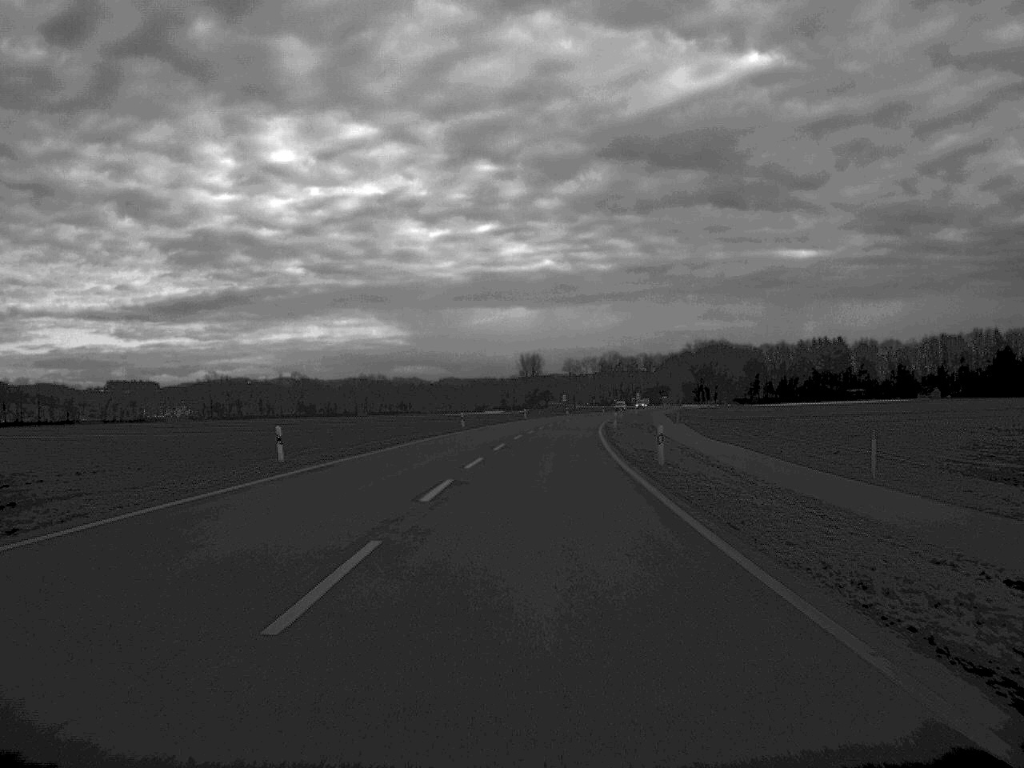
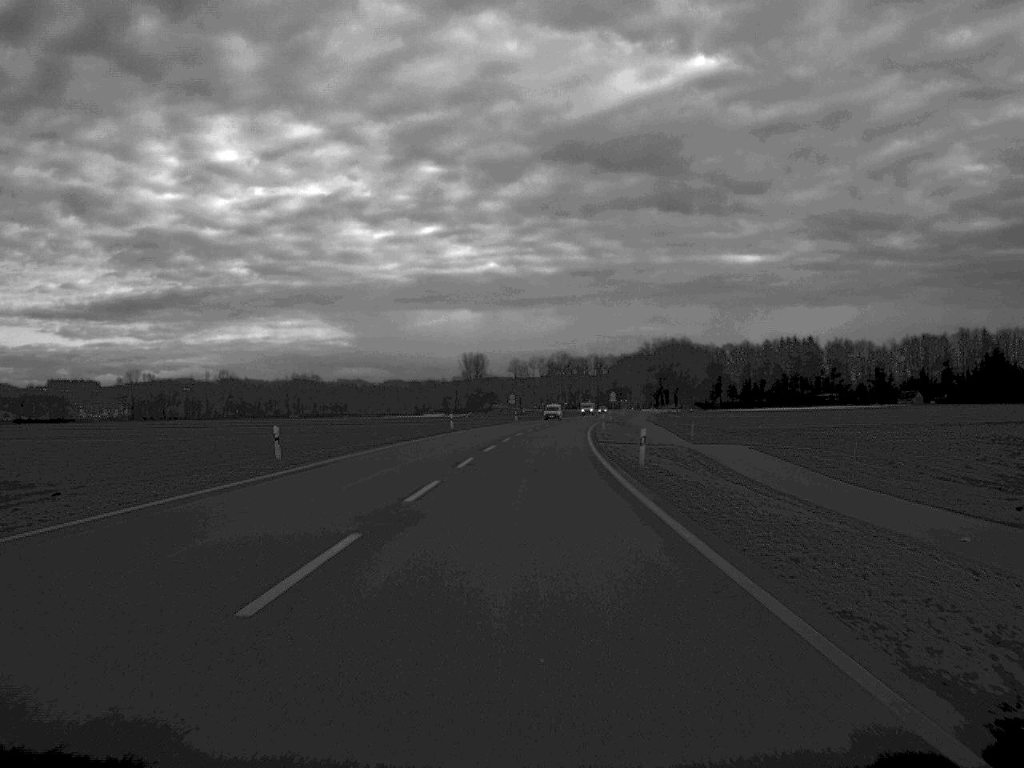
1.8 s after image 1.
(+1.1, +48.4) m; +2°
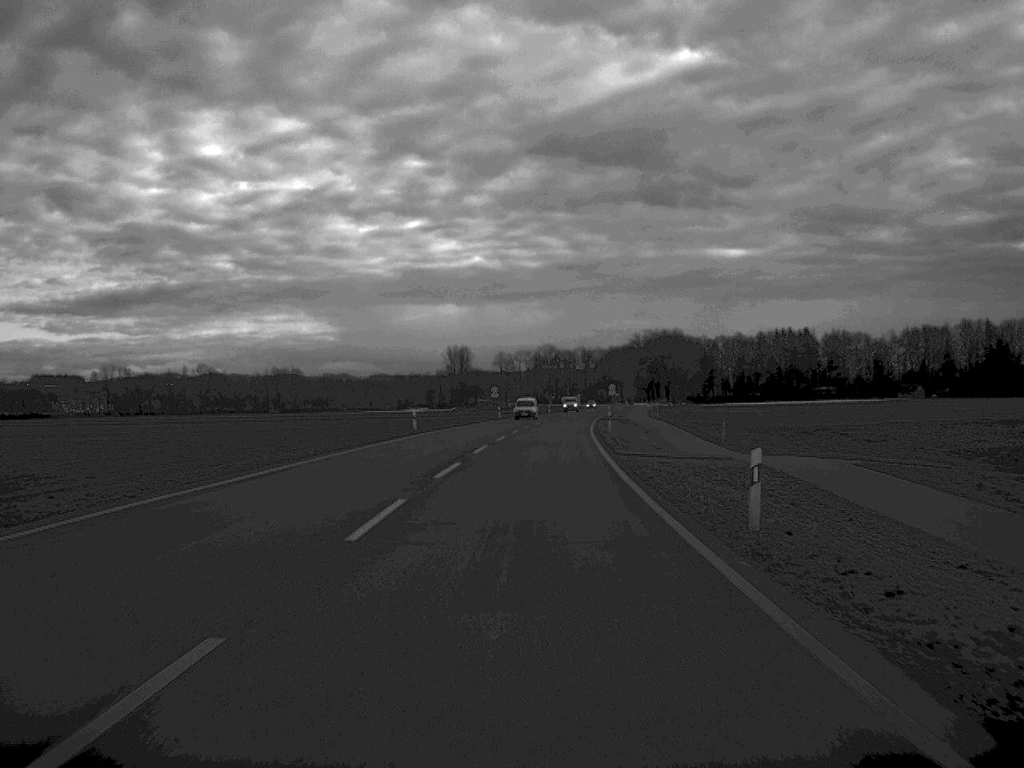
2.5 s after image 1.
(+0.1, +18.6) m; +1°
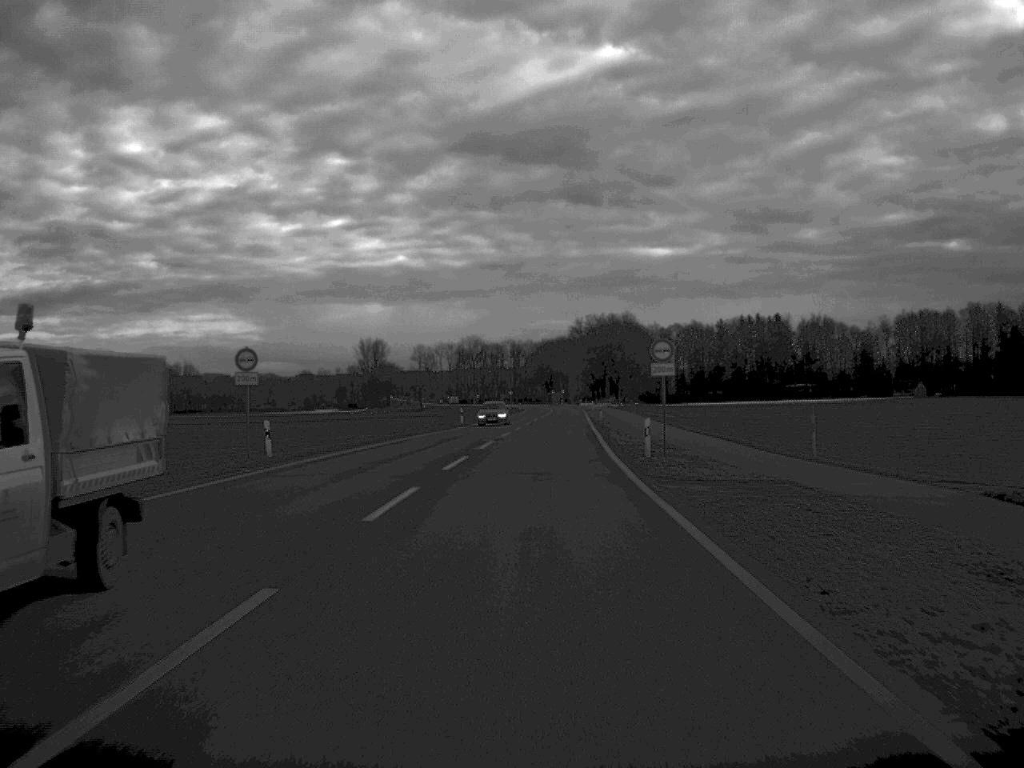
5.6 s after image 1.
(+2.3, +81.8) m; +3°
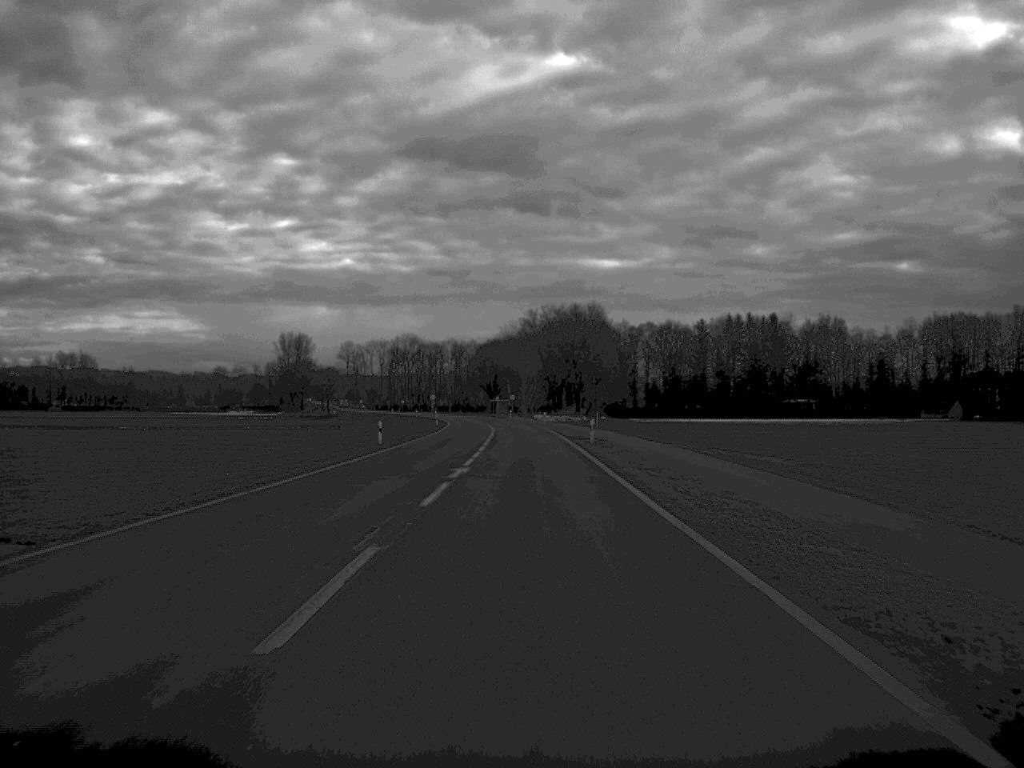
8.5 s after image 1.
(+1.8, +79.5) m; +2°
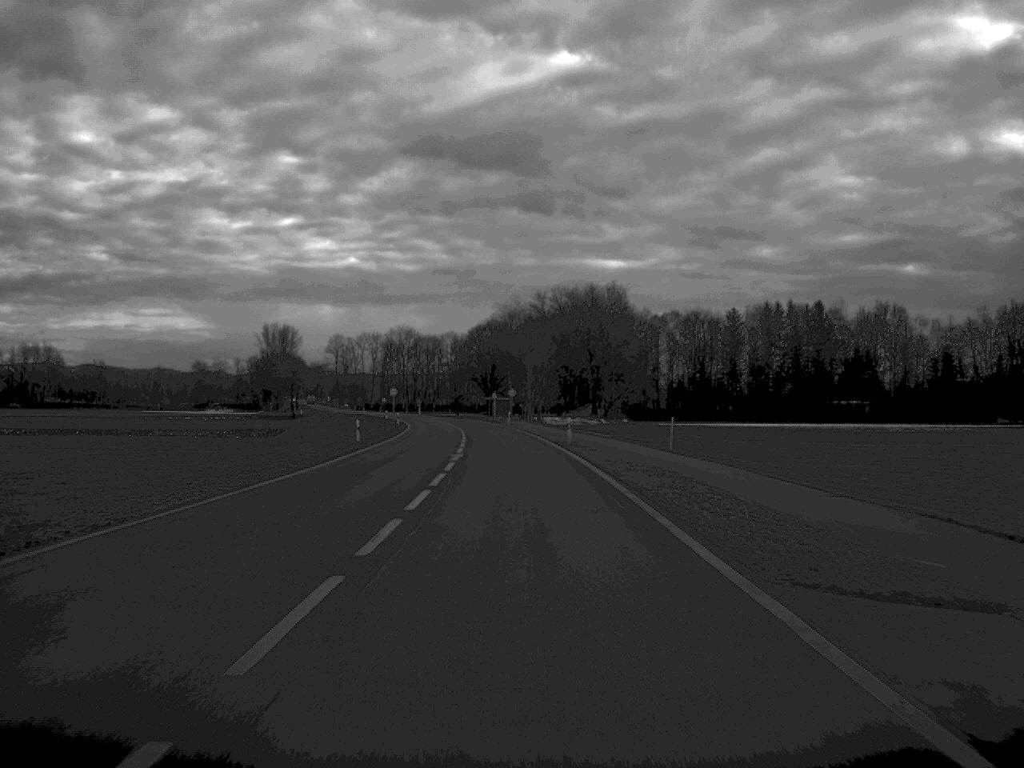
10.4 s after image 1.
(0.0, +50.6) m; 0°
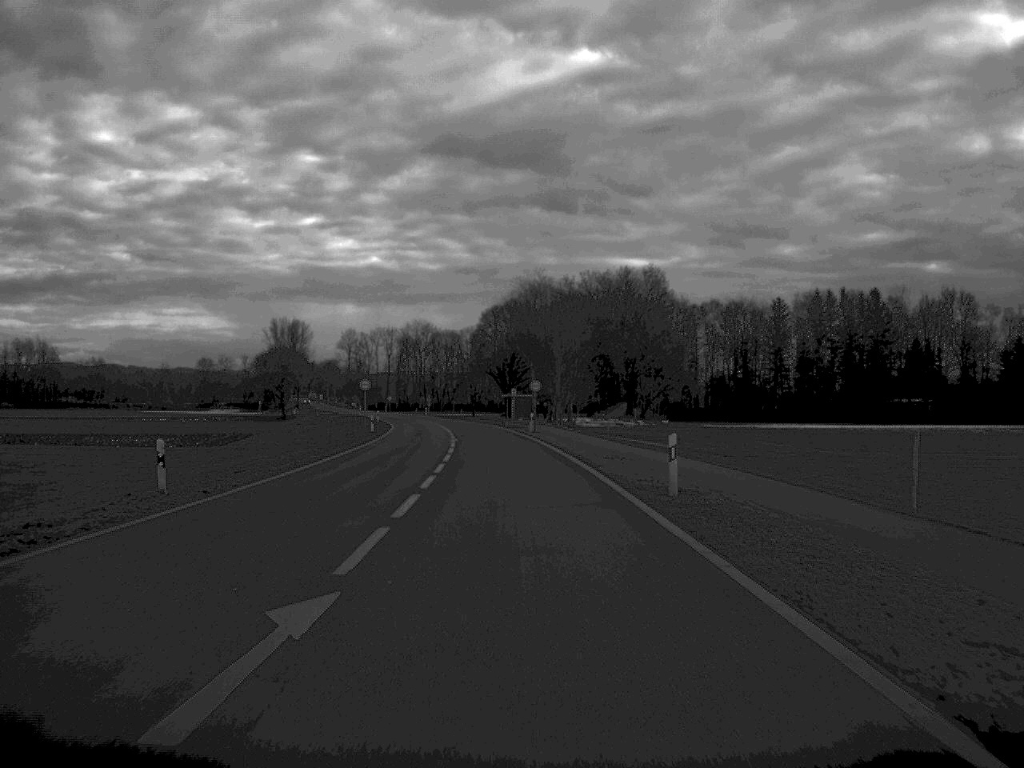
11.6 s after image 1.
(-0.3, +31.2) m; -1°
